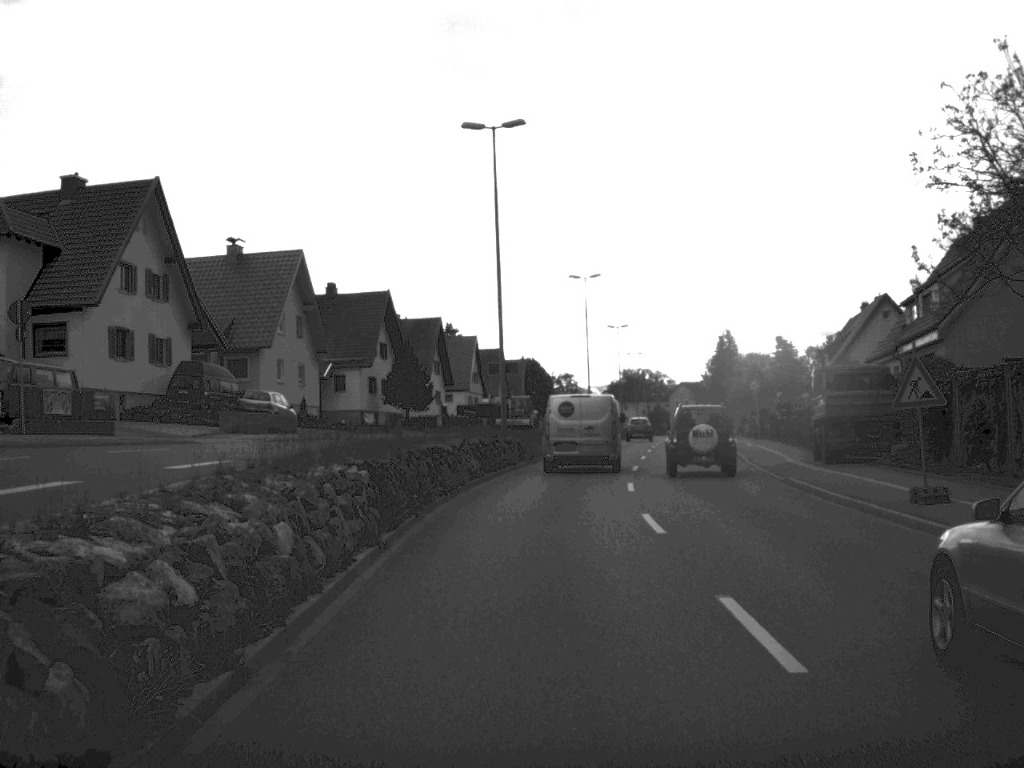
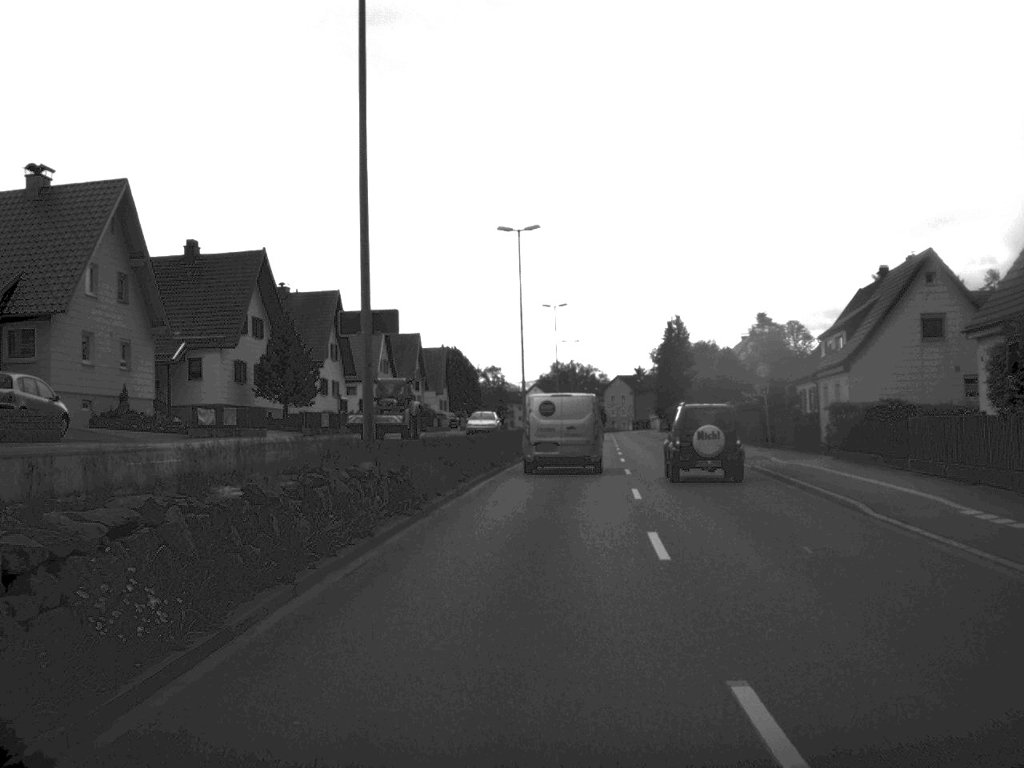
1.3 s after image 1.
(+0.5, +20.2) m; +3°
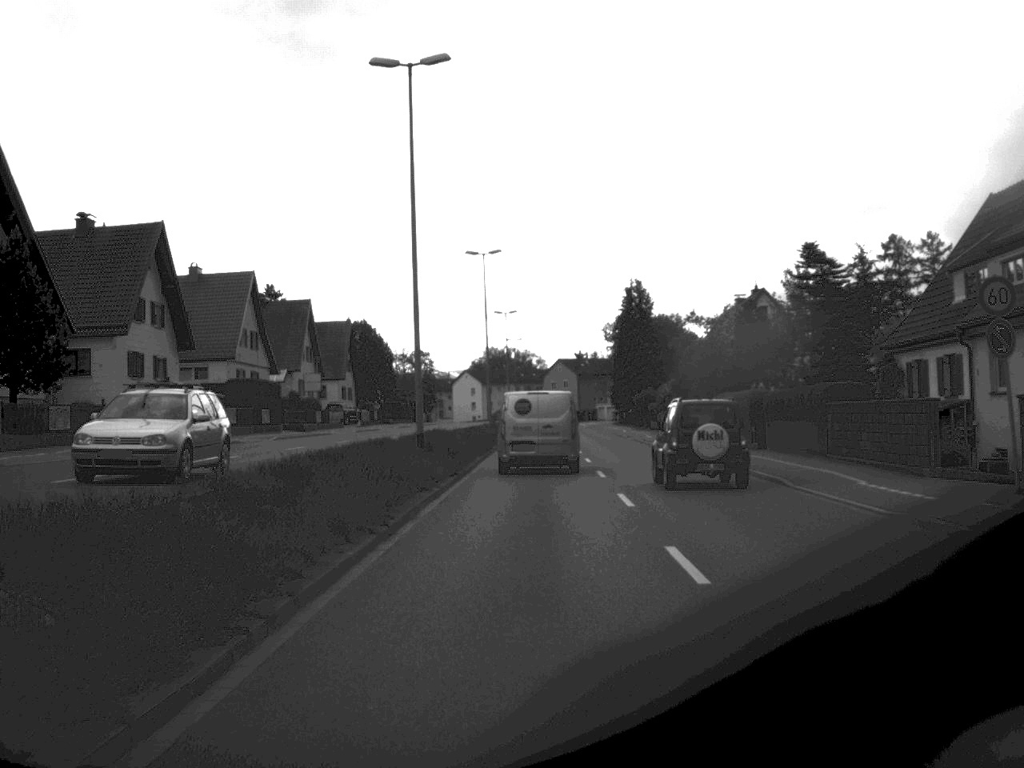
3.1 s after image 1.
(+0.8, +28.9) m; +3°
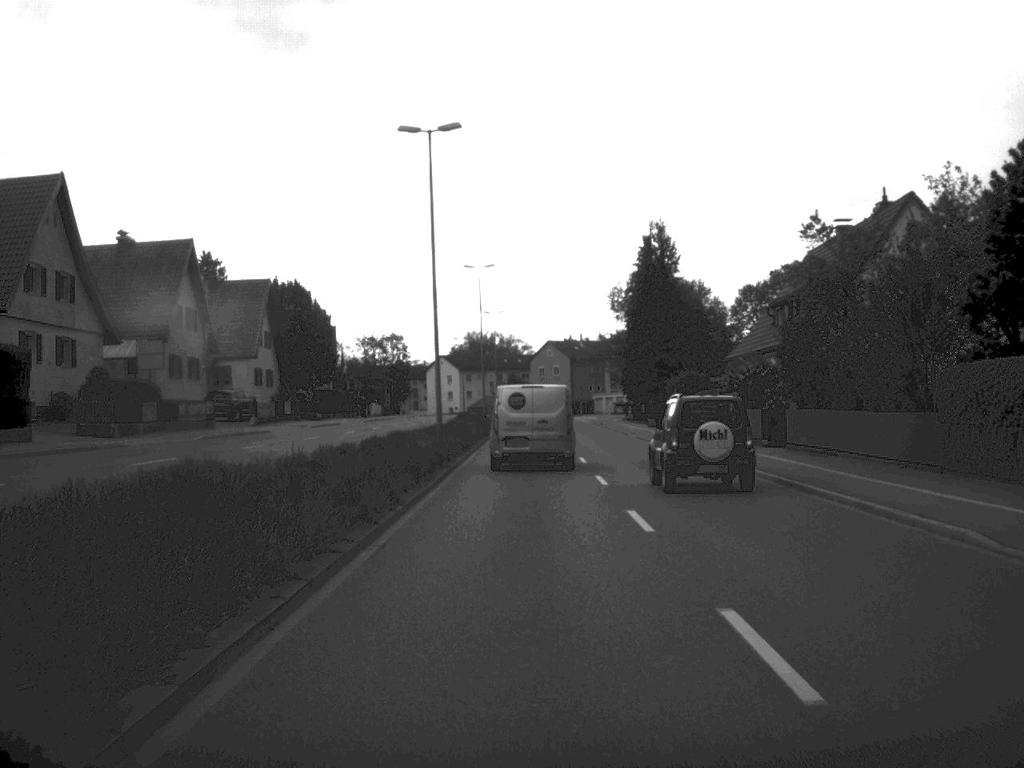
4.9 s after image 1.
(+0.2, +31.1) m; 0°
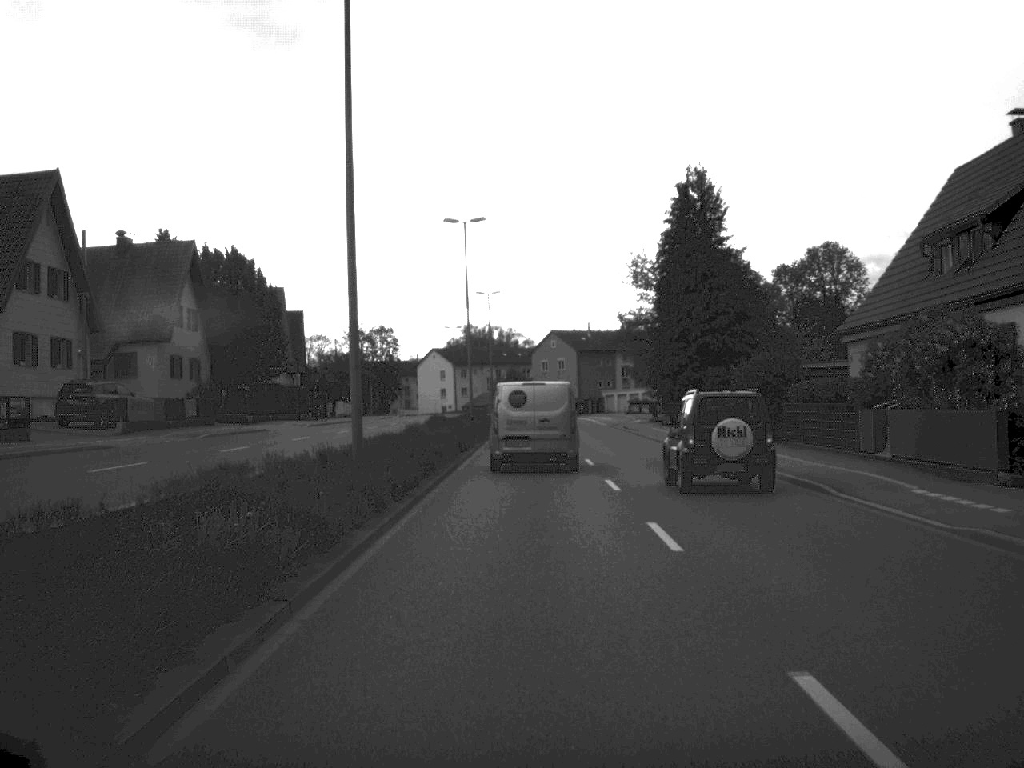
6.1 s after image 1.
(0.0, +20.2) m; 0°
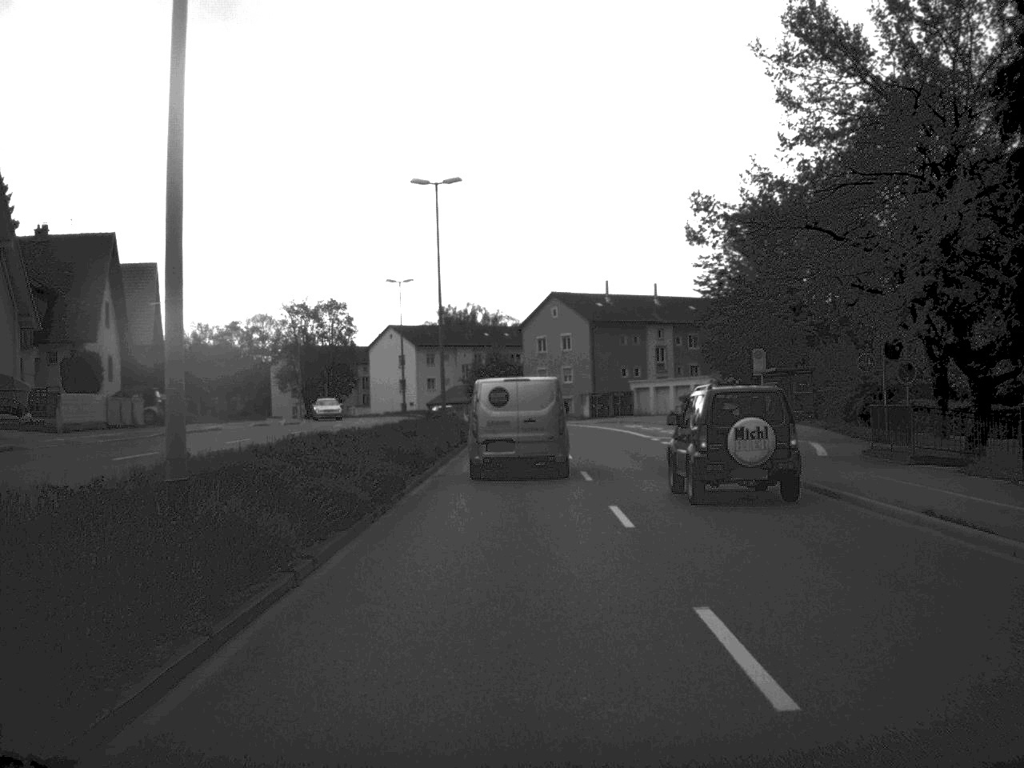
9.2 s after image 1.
(+0.2, +51.1) m; 0°
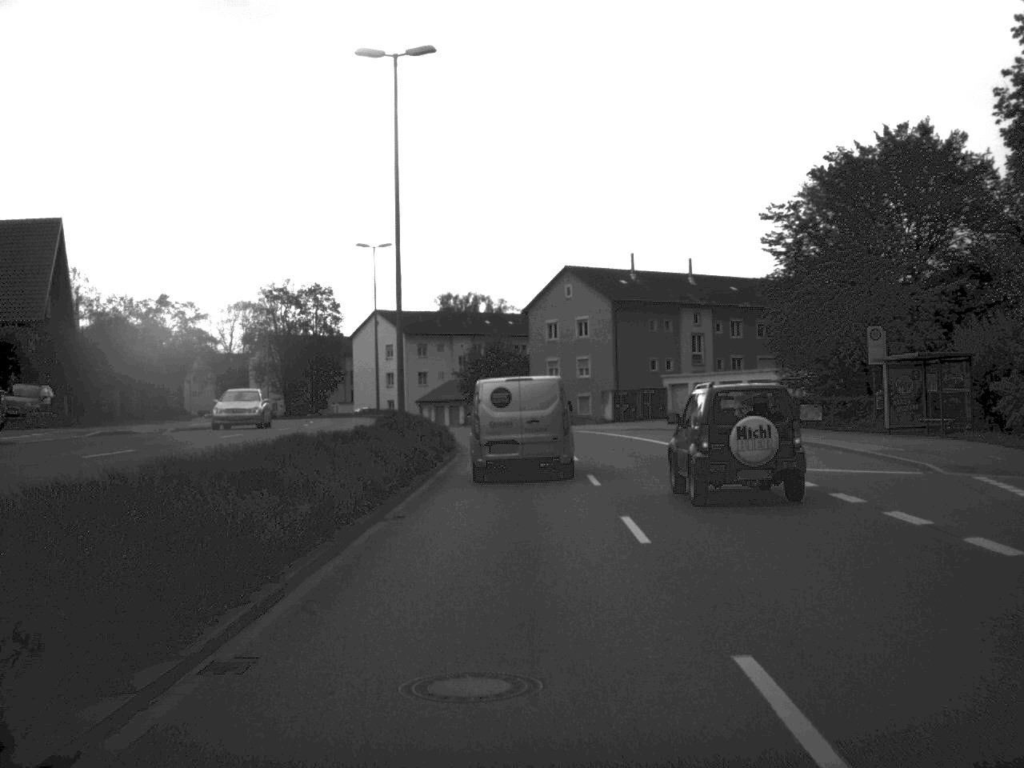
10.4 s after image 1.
(-0.1, +19.5) m; 0°
